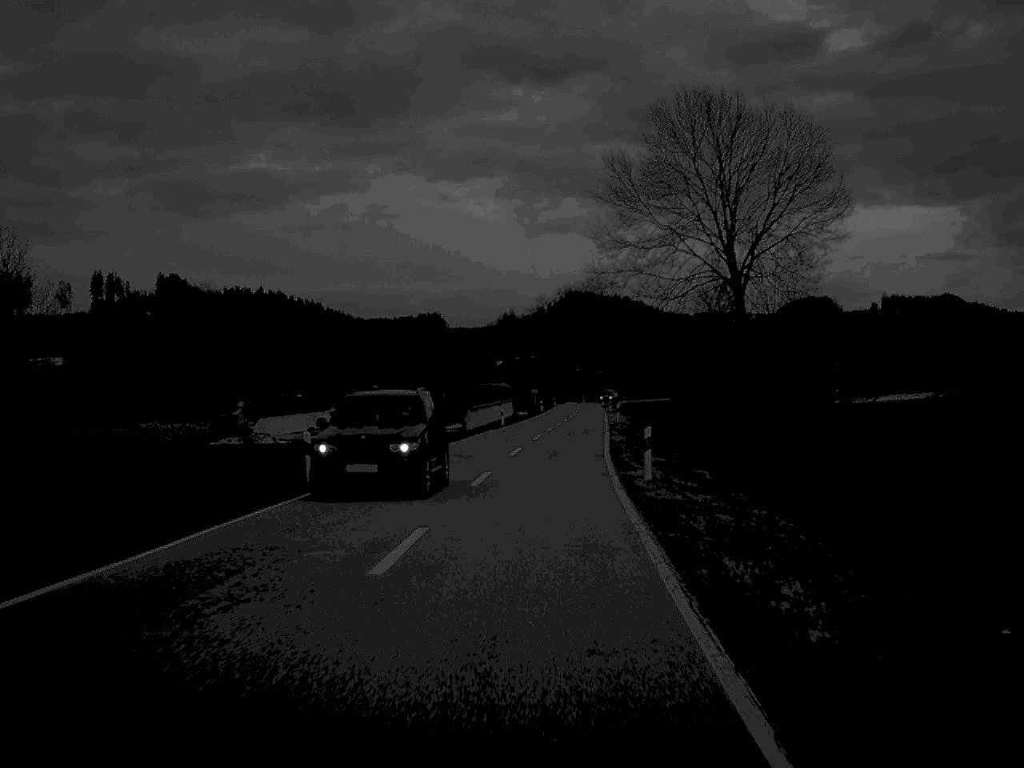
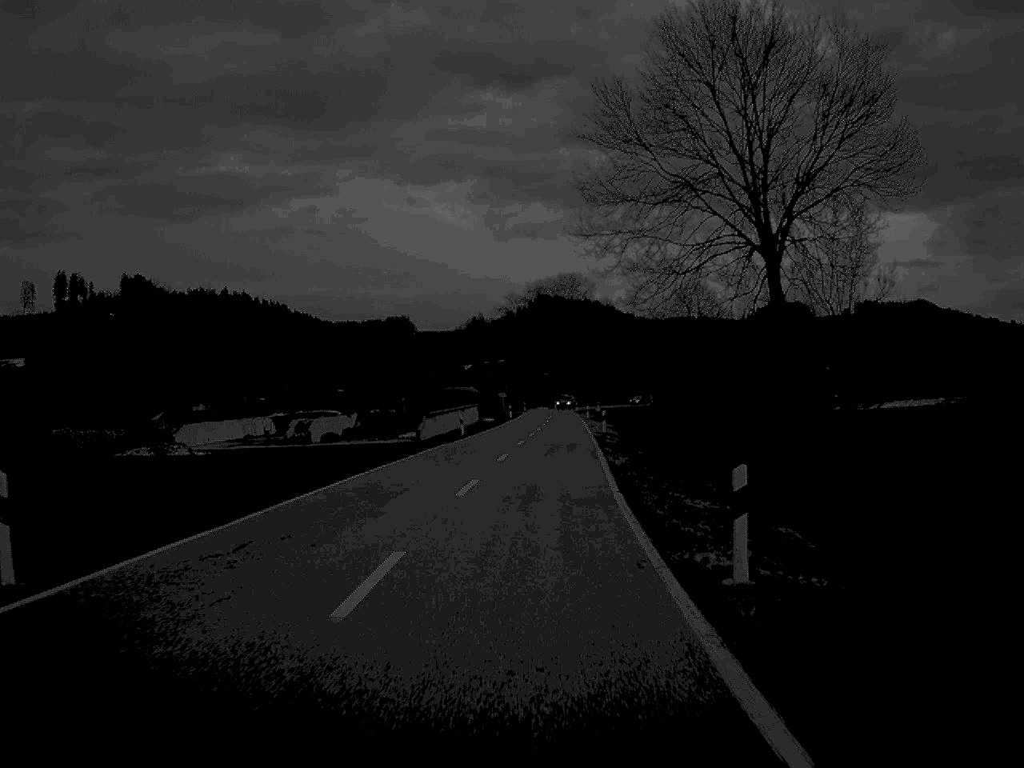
(+0.2, +13.8) m; +1°
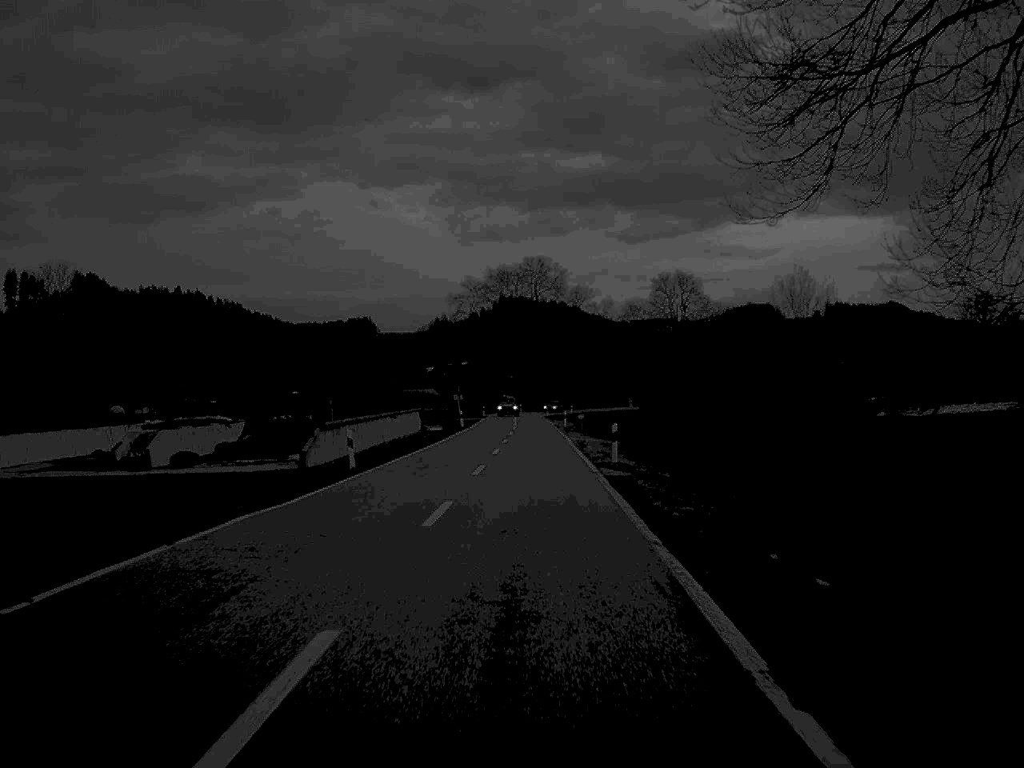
(+0.5, +28.1) m; +2°
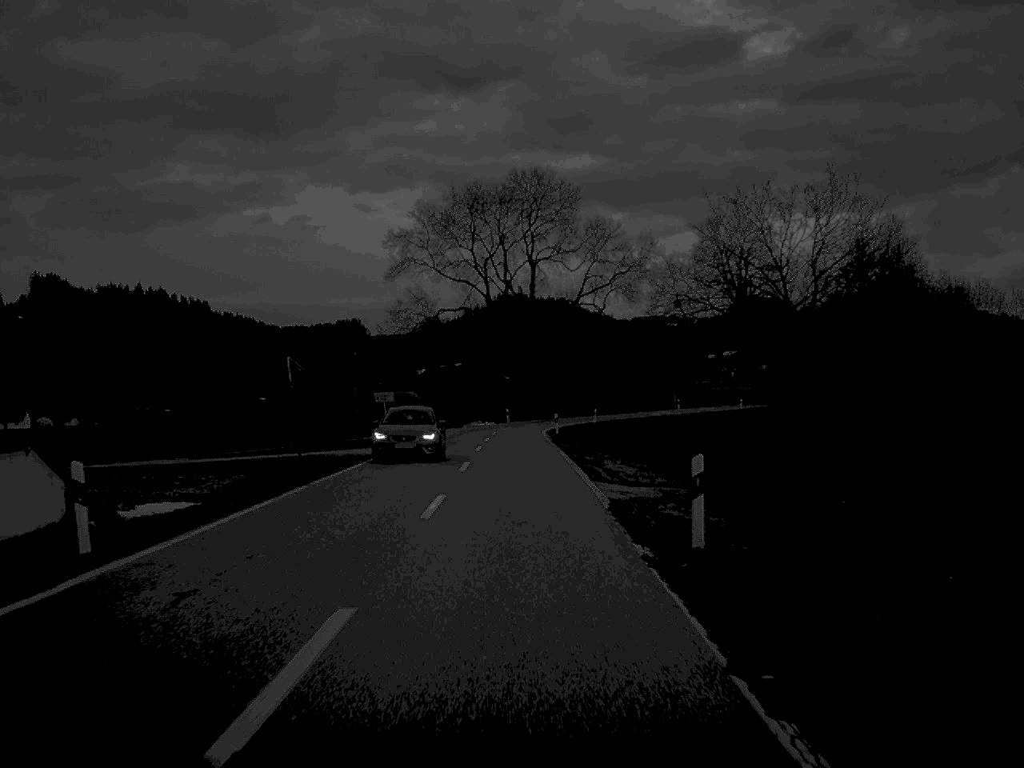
(+0.6, +69.0) m; 0°
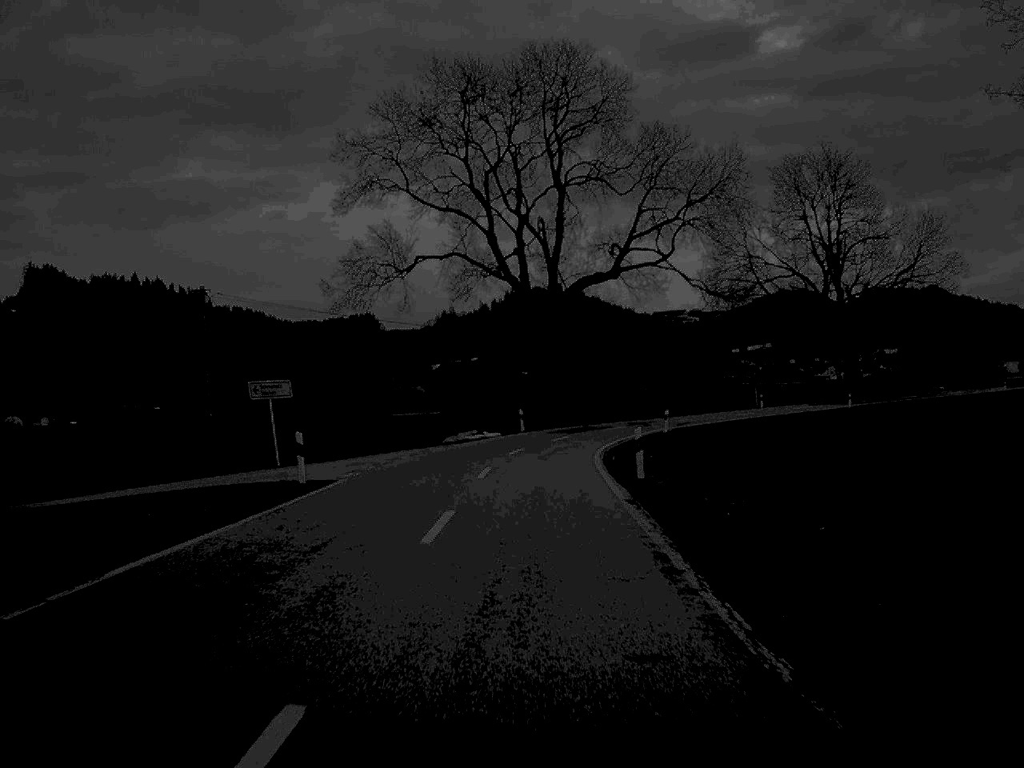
(-0.4, +38.2) m; -1°
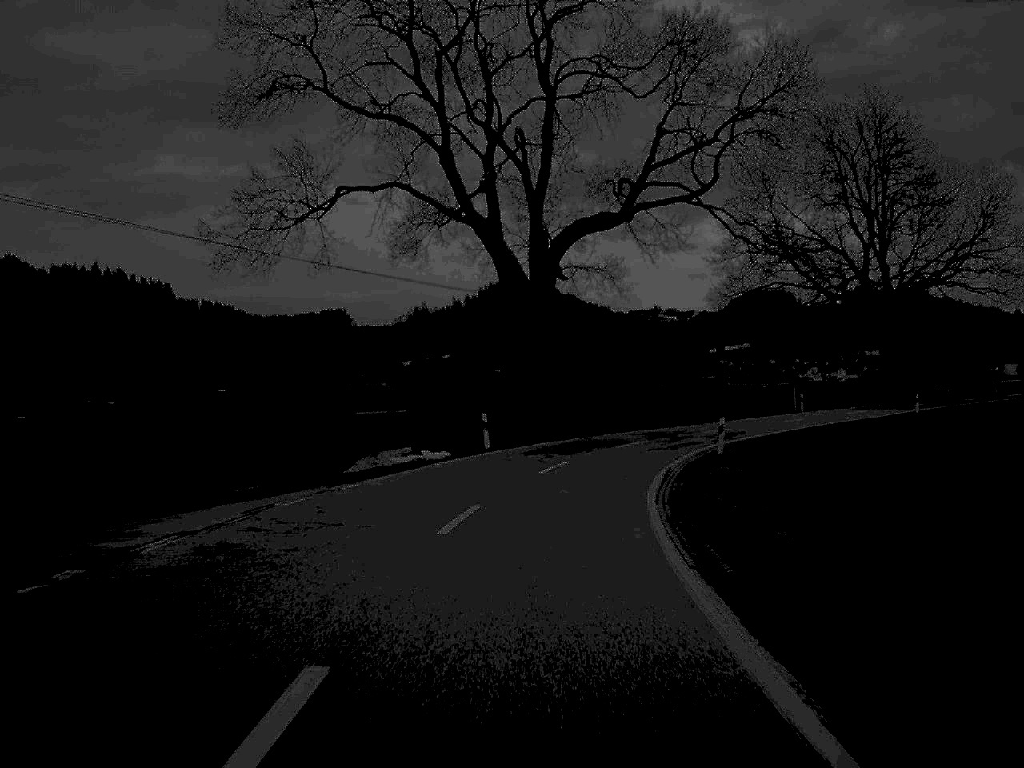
(+0.2, +22.5) m; +1°
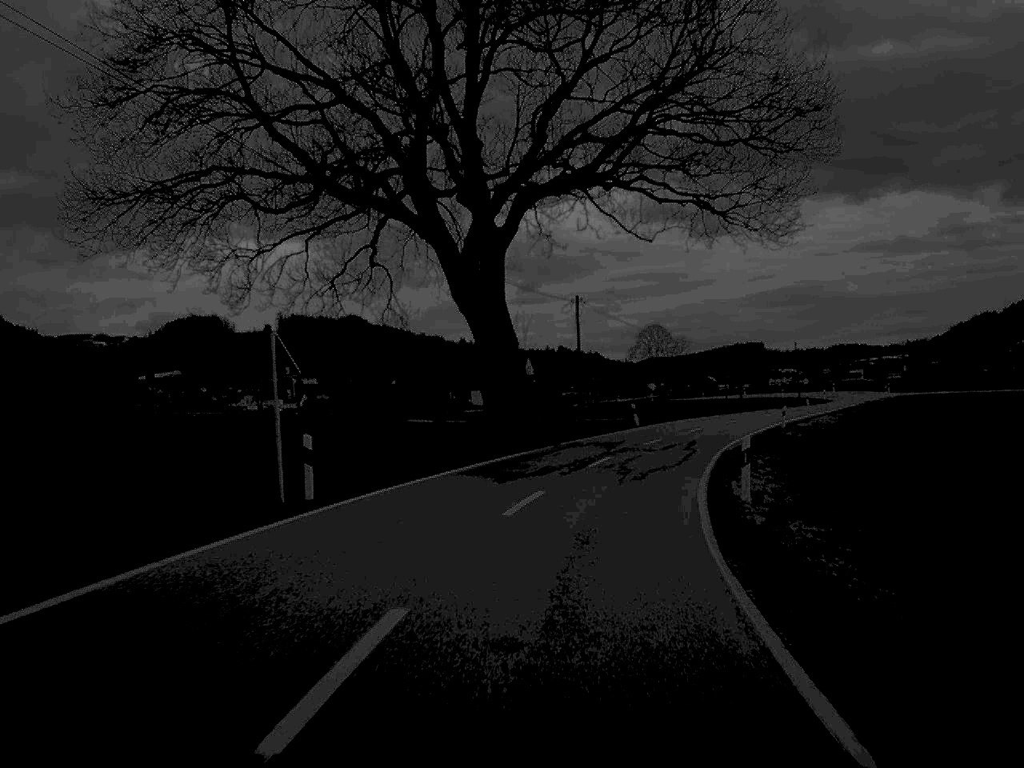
(+10.3, +53.8) m; +26°
